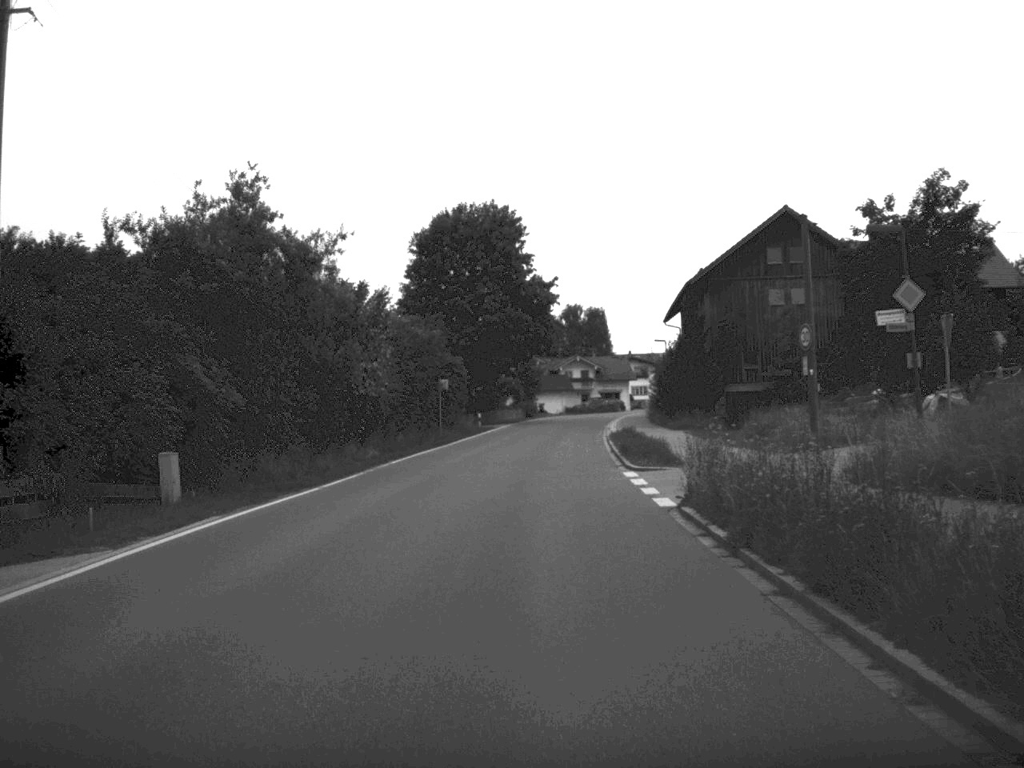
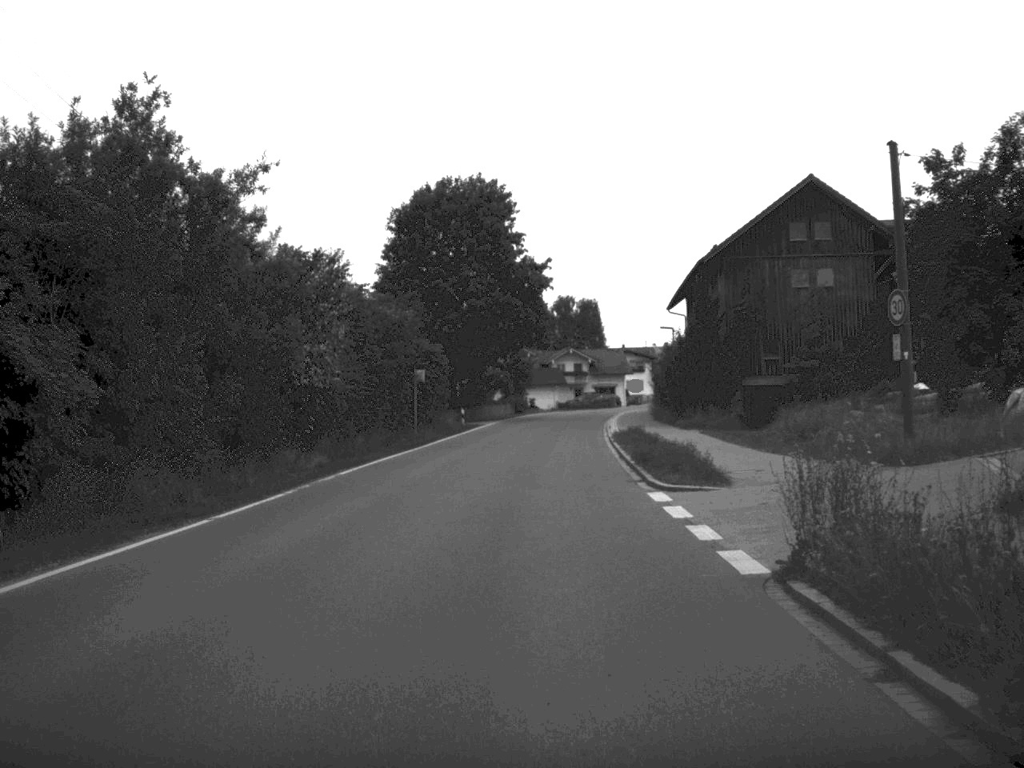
(0.0, +8.0) m; 0°
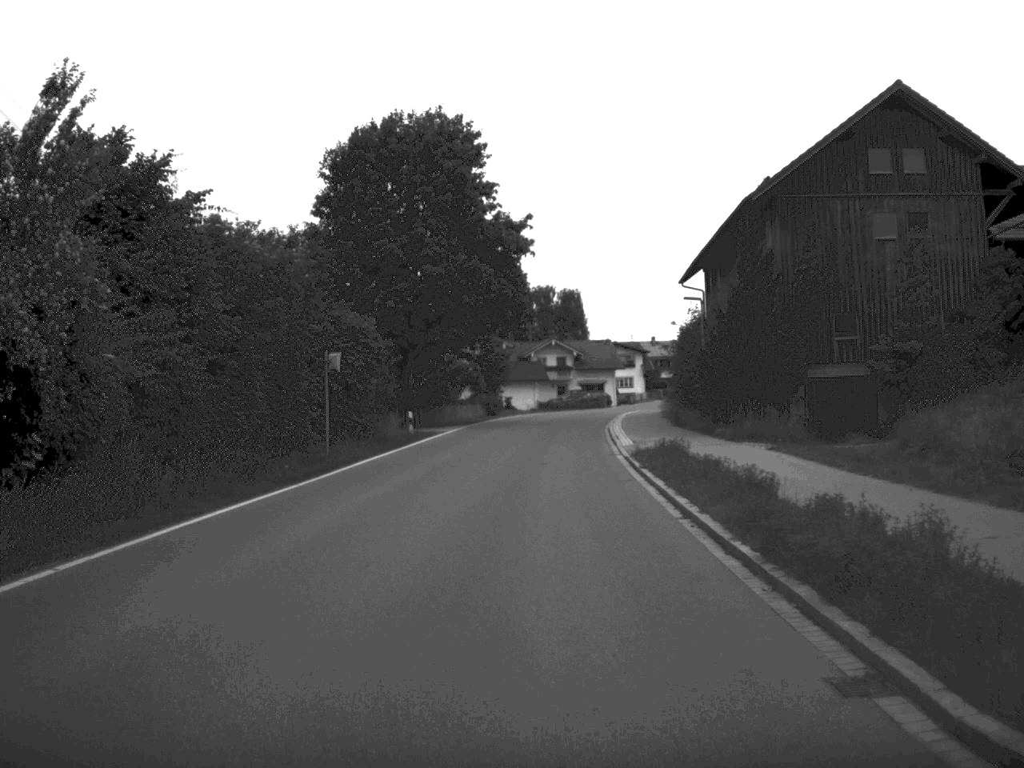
(+0.2, +17.5) m; +1°
